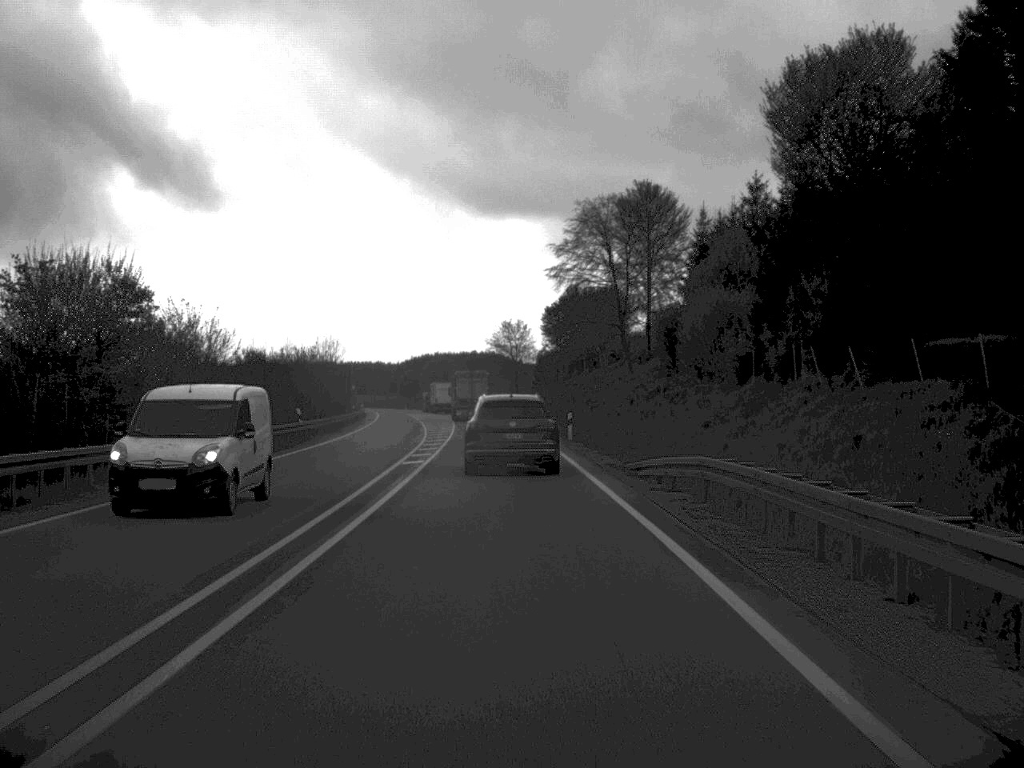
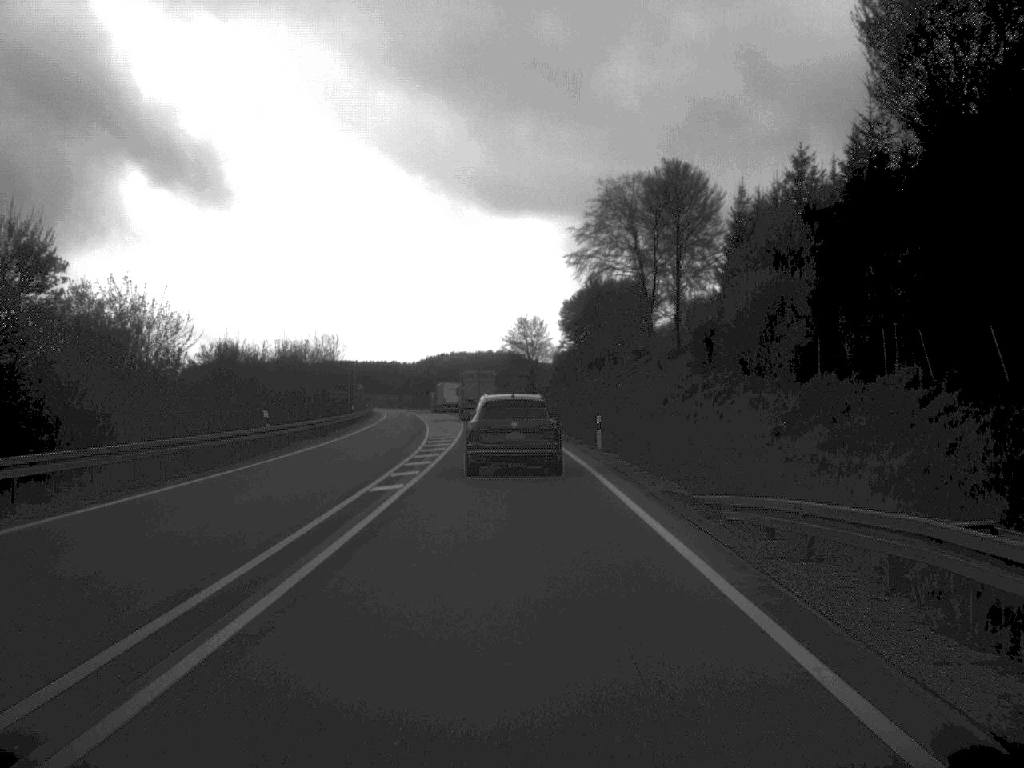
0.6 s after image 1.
(-0.1, +9.4) m; -1°
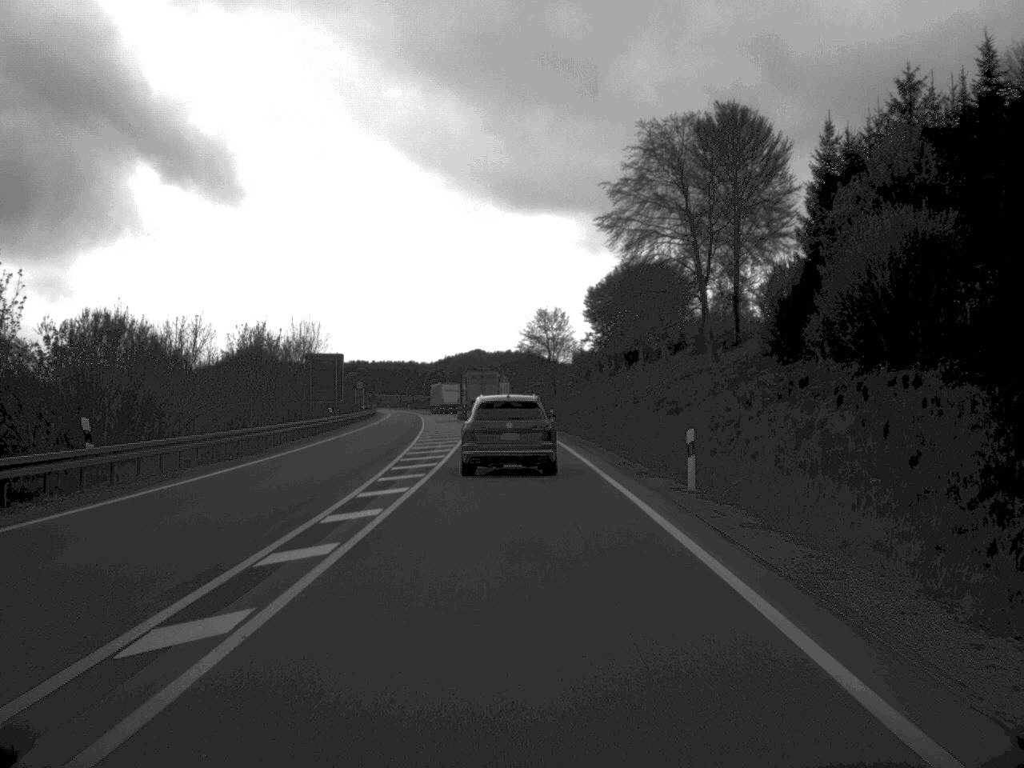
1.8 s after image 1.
(-0.2, +18.7) m; -1°
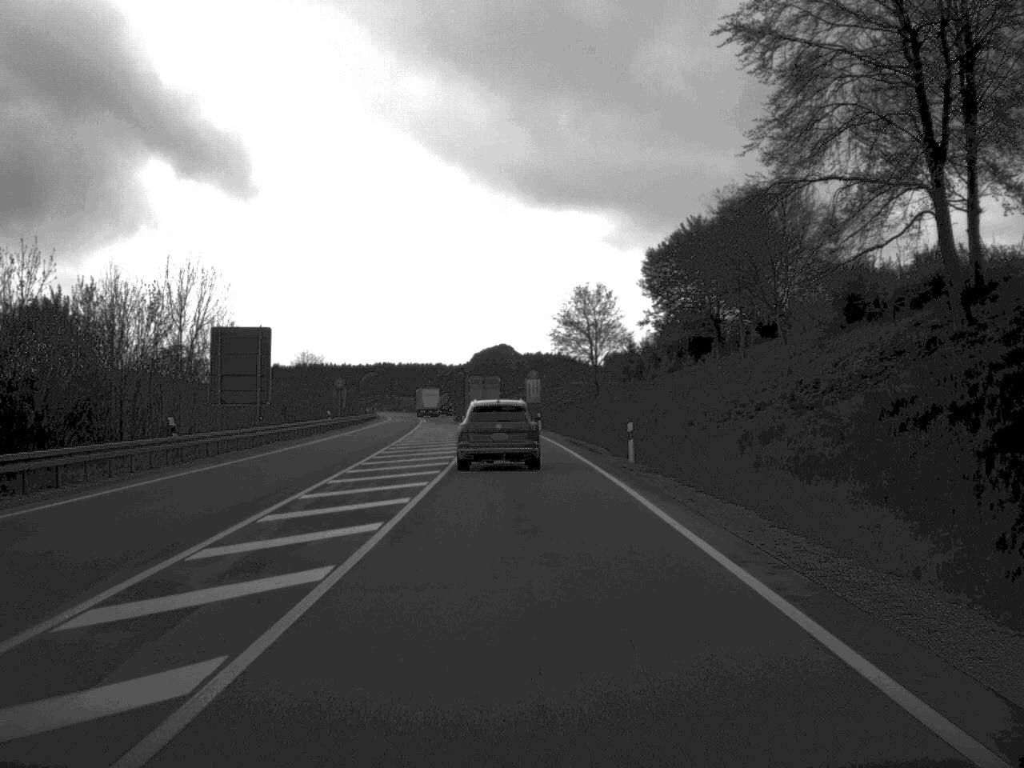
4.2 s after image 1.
(-0.5, +37.7) m; -2°
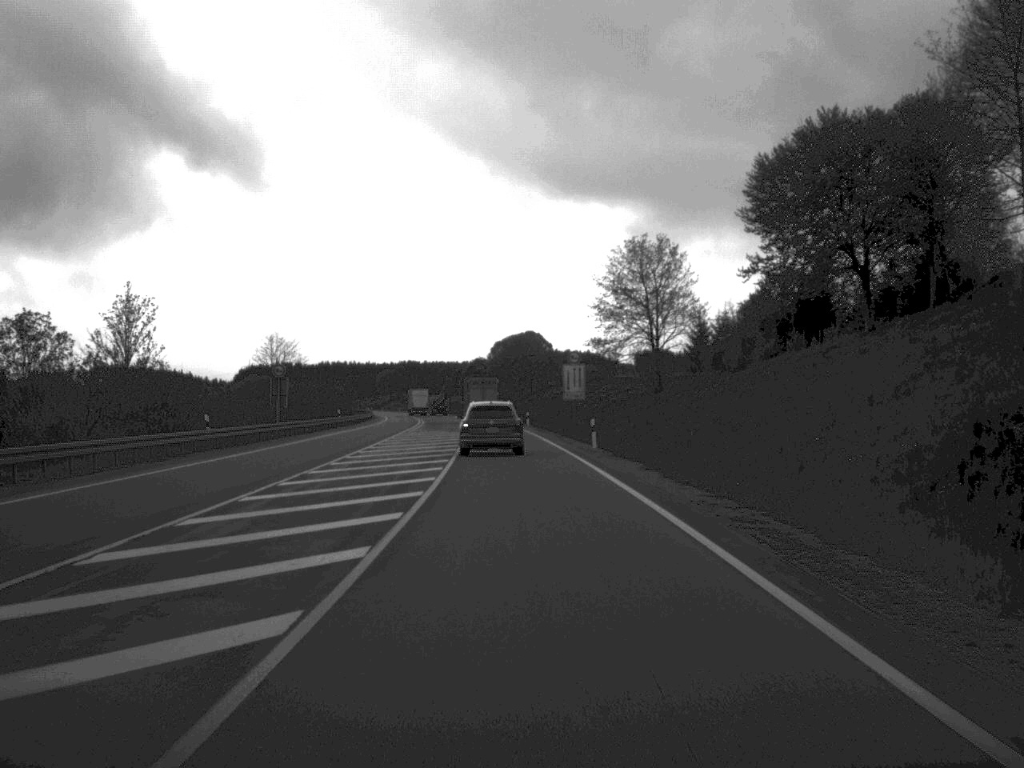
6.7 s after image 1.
(-0.5, +38.5) m; -1°
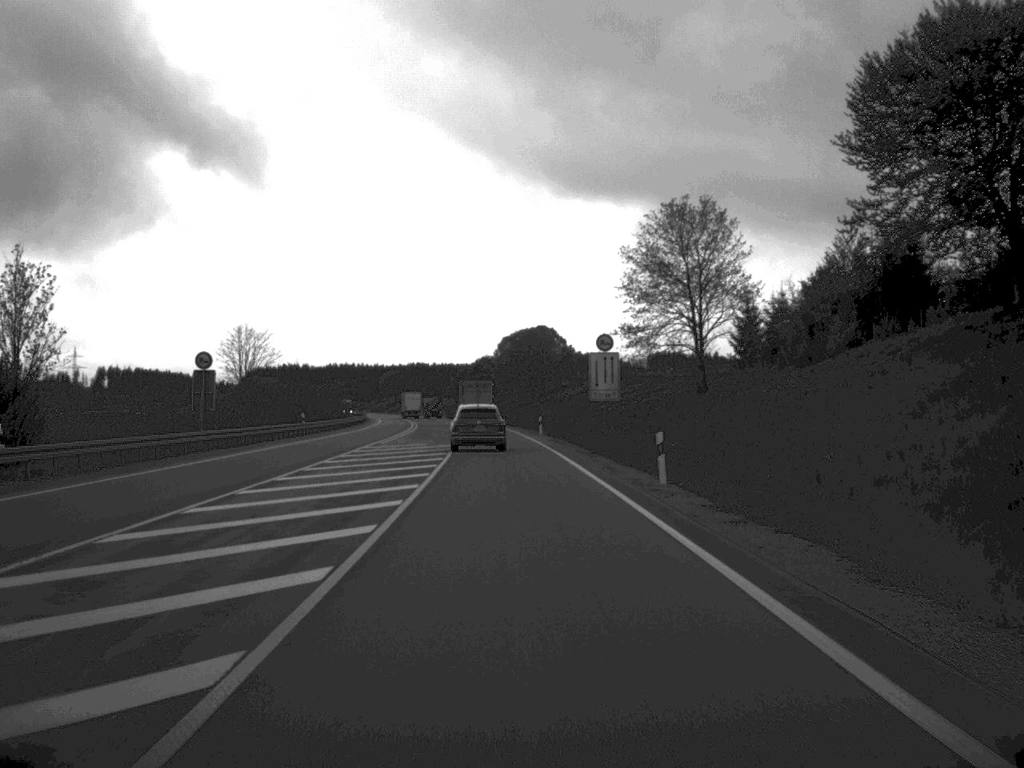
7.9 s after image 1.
(-0.1, +19.6) m; -1°
